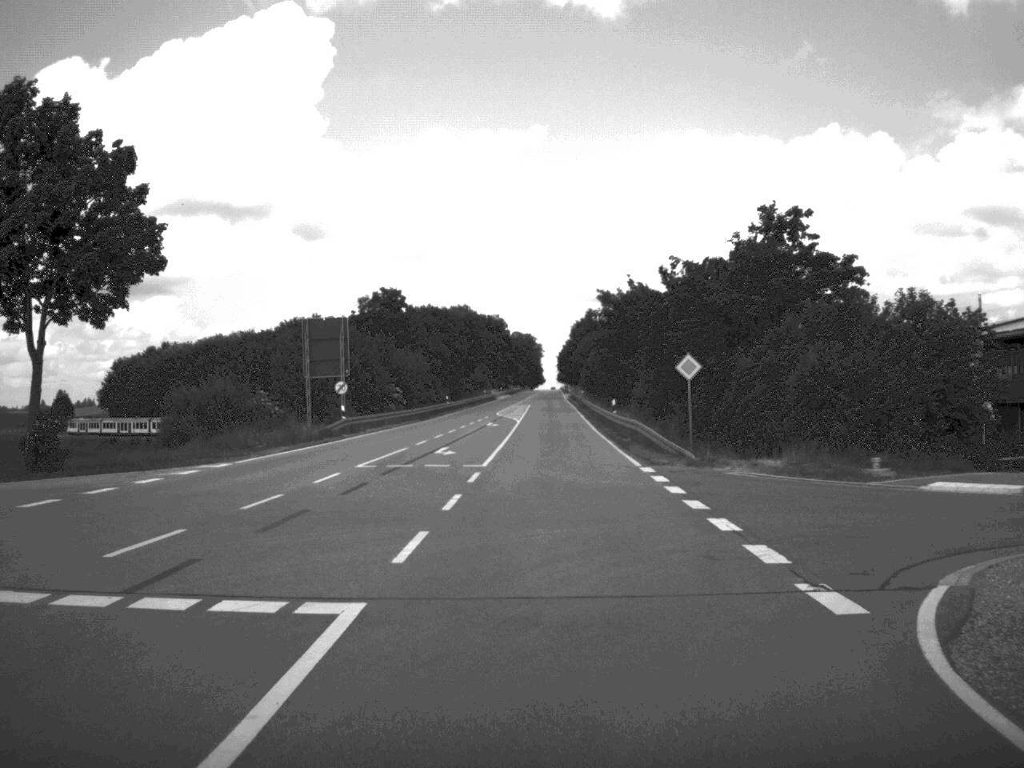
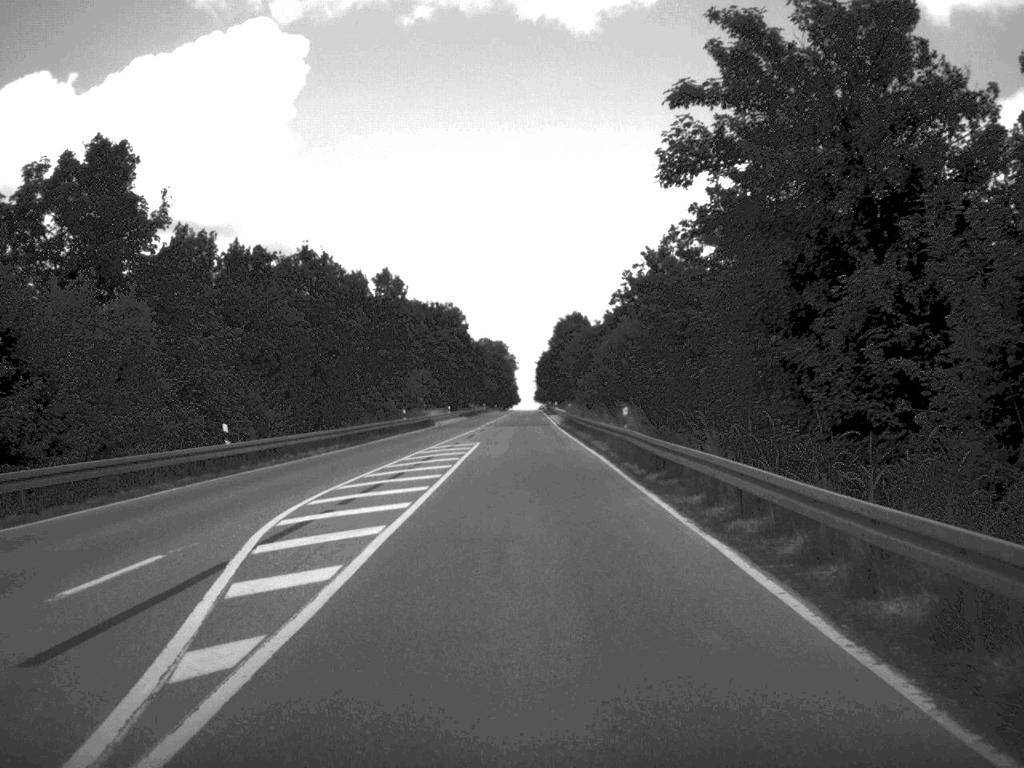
(+0.9, +67.2) m; +1°
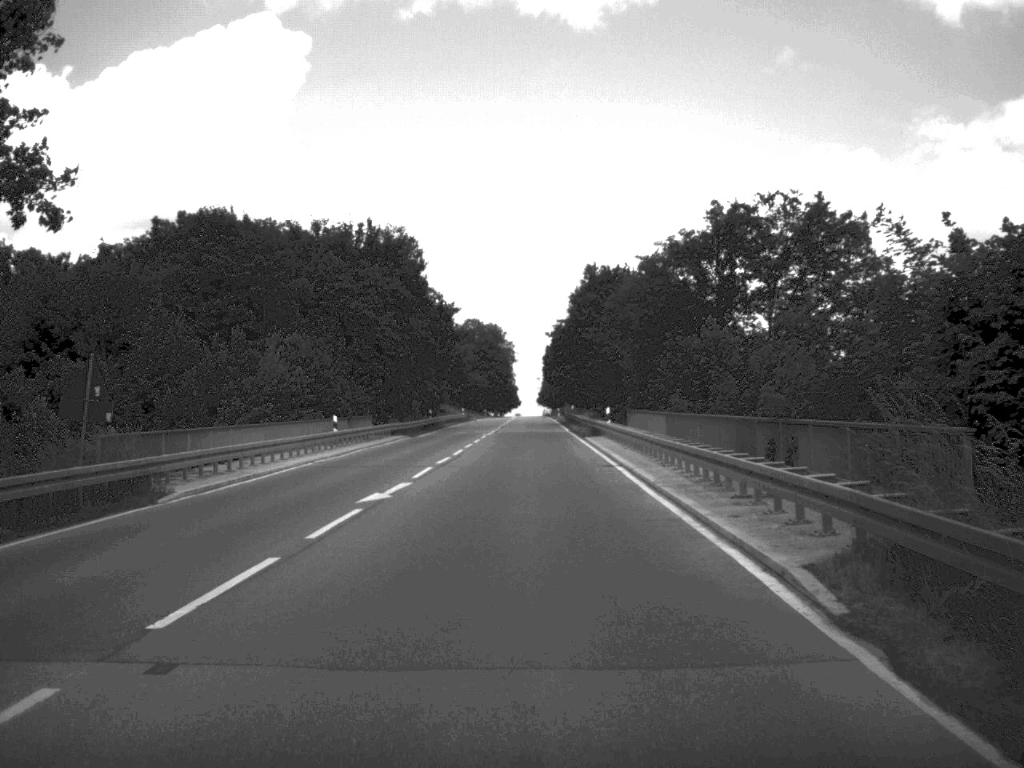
(-0.3, +70.6) m; 0°
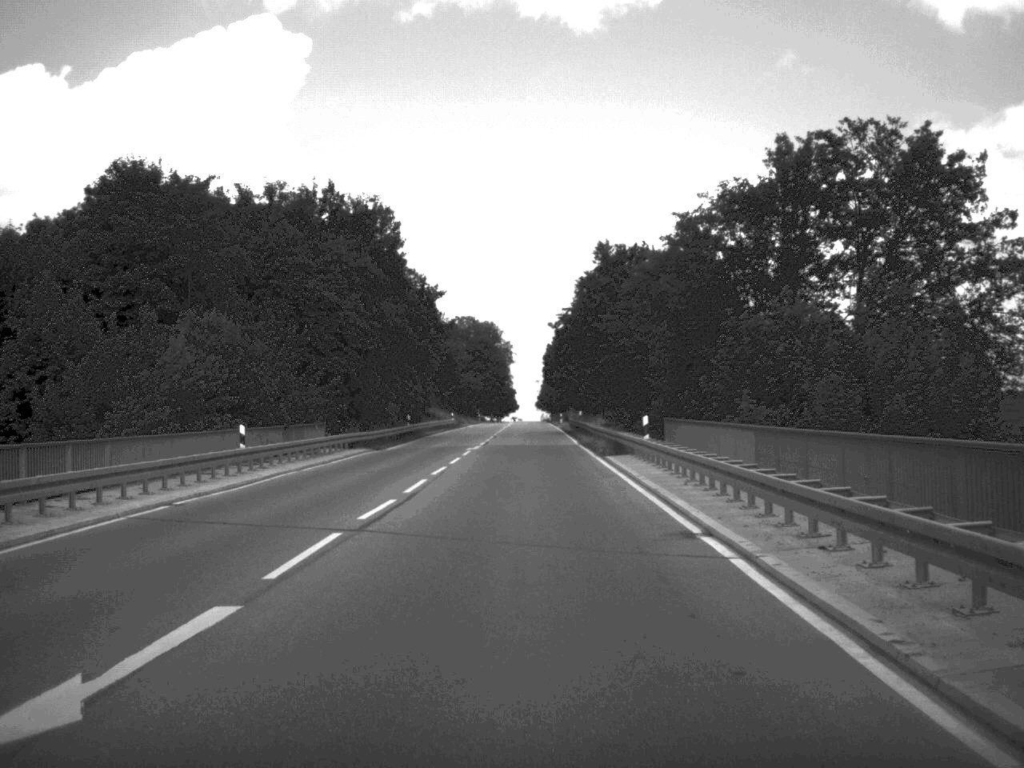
(0.0, +14.8) m; 0°
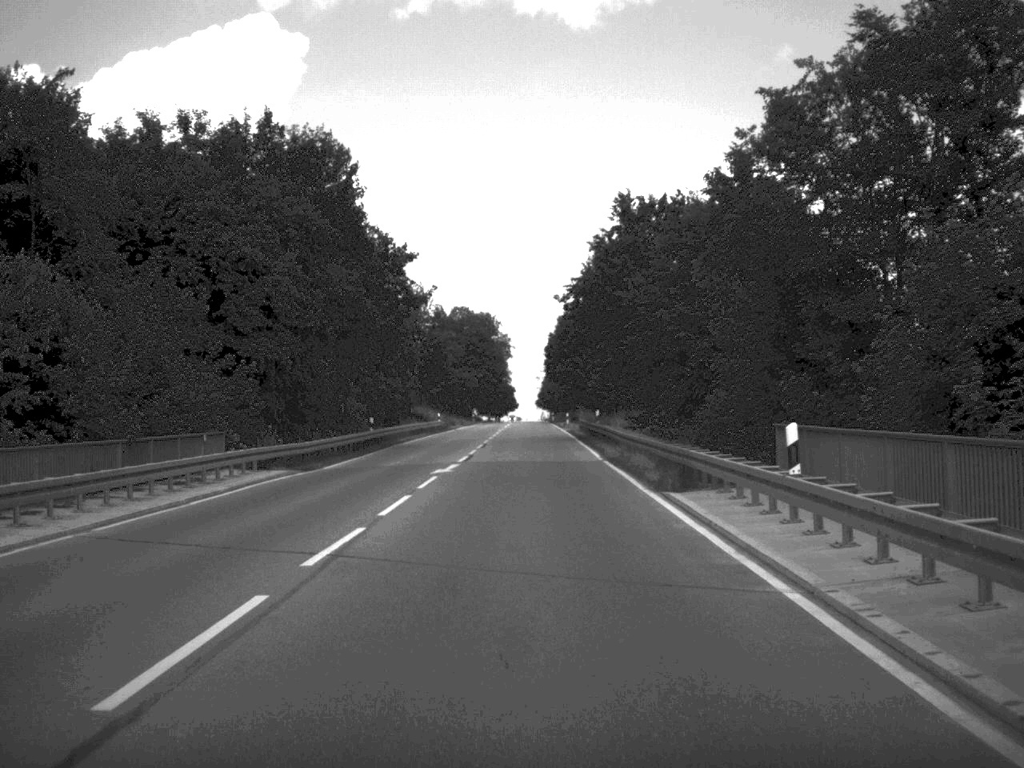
(0.0, +17.0) m; 0°
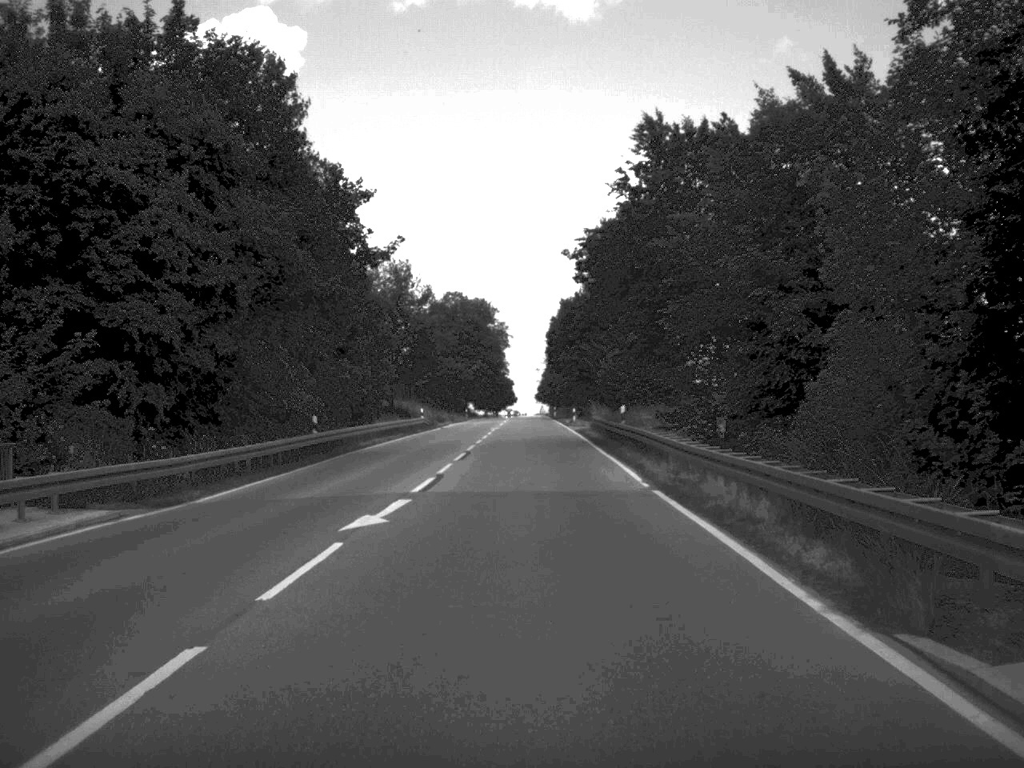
(0.0, +14.4) m; 0°
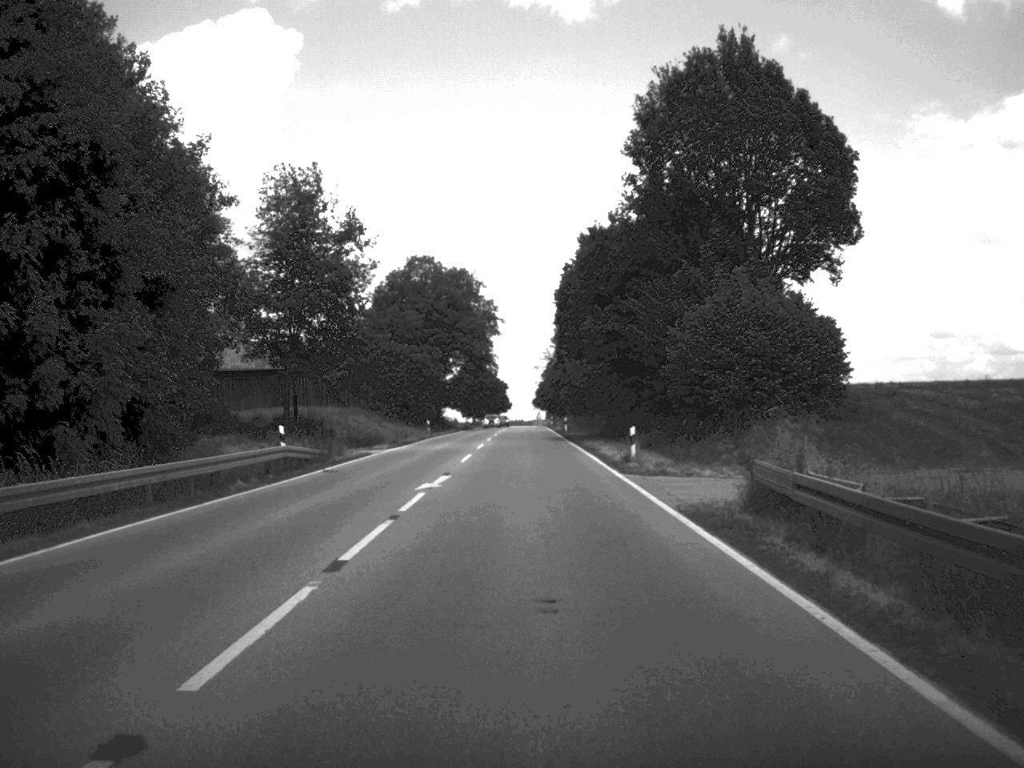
(0.0, +44.6) m; 0°
